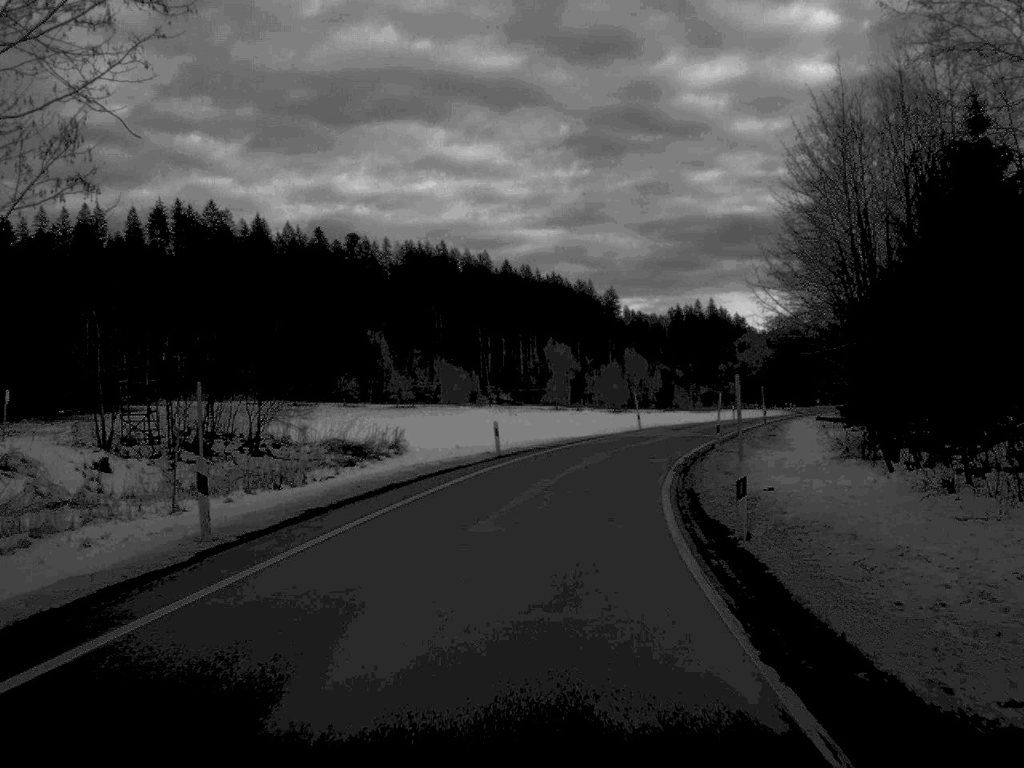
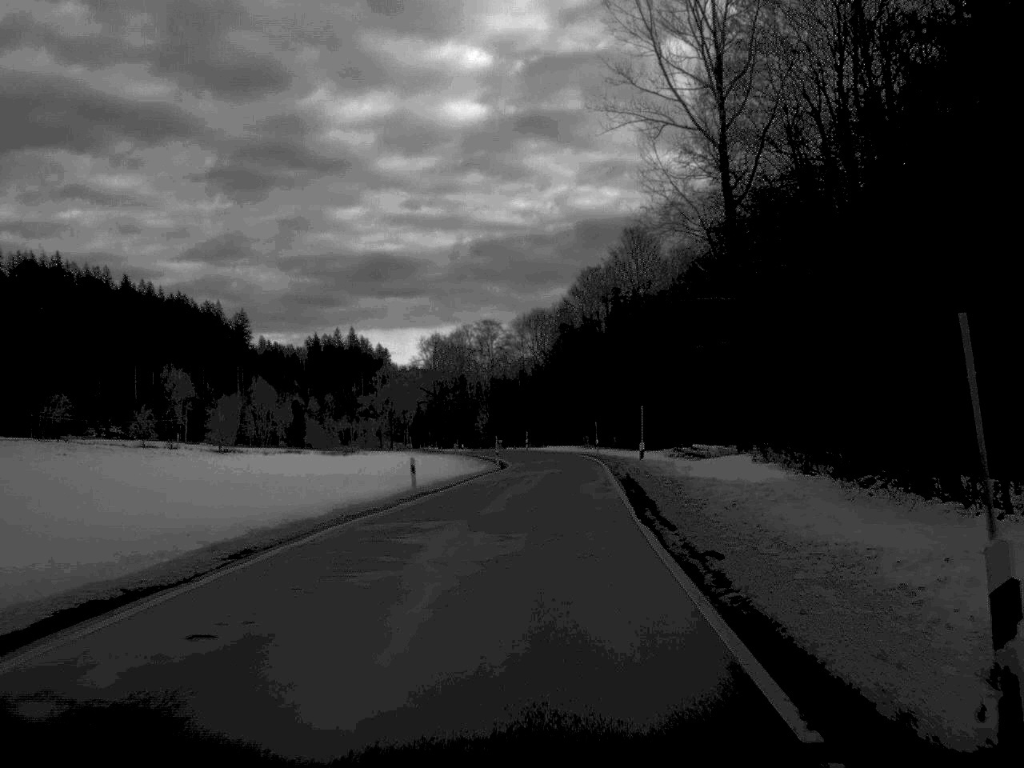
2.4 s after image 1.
(+8.7, +60.1) m; +16°
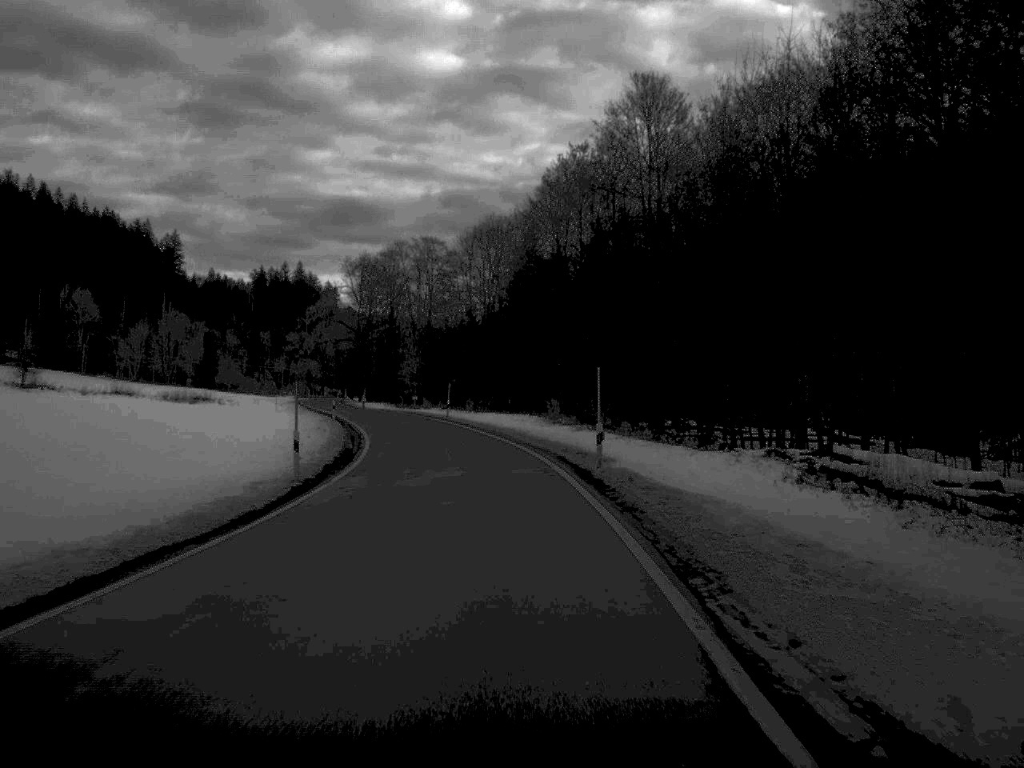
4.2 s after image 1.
(+1.9, +53.9) m; +1°
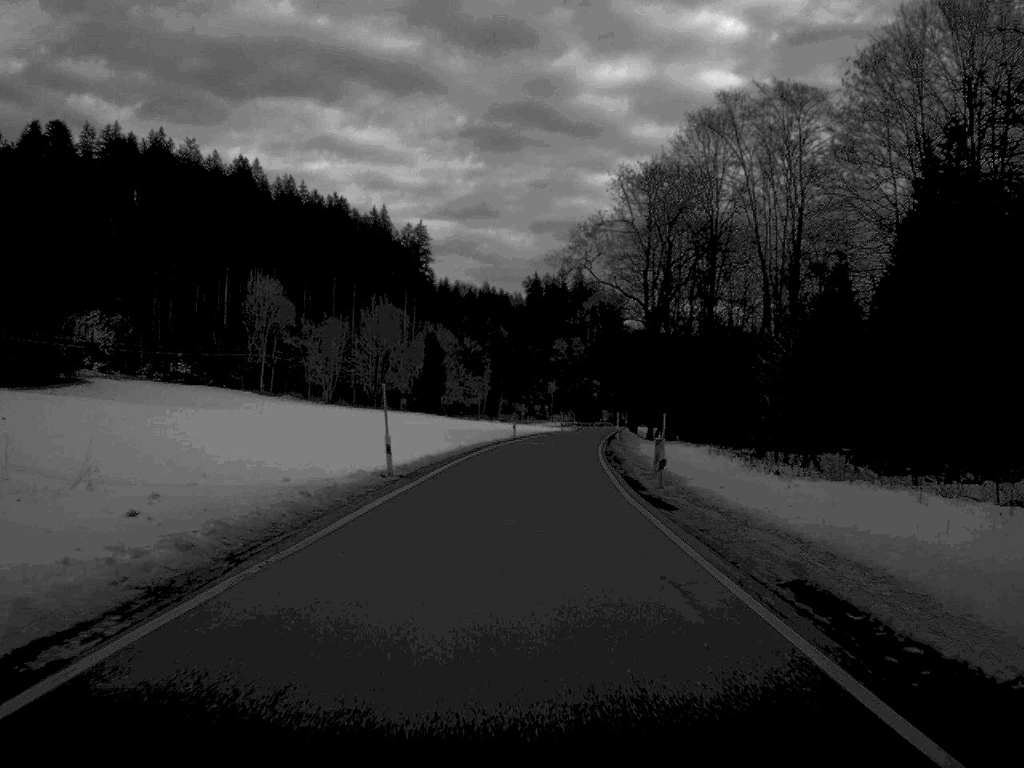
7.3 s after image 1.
(-12.0, +92.4) m; -13°
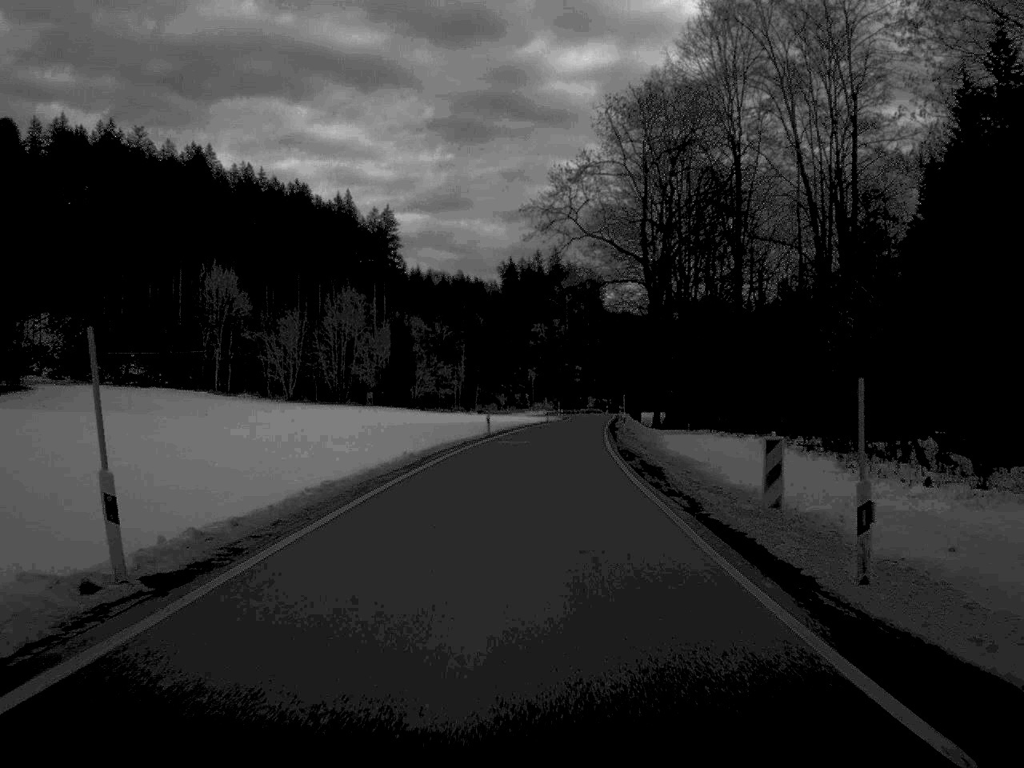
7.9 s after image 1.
(+0.1, +19.3) m; +1°
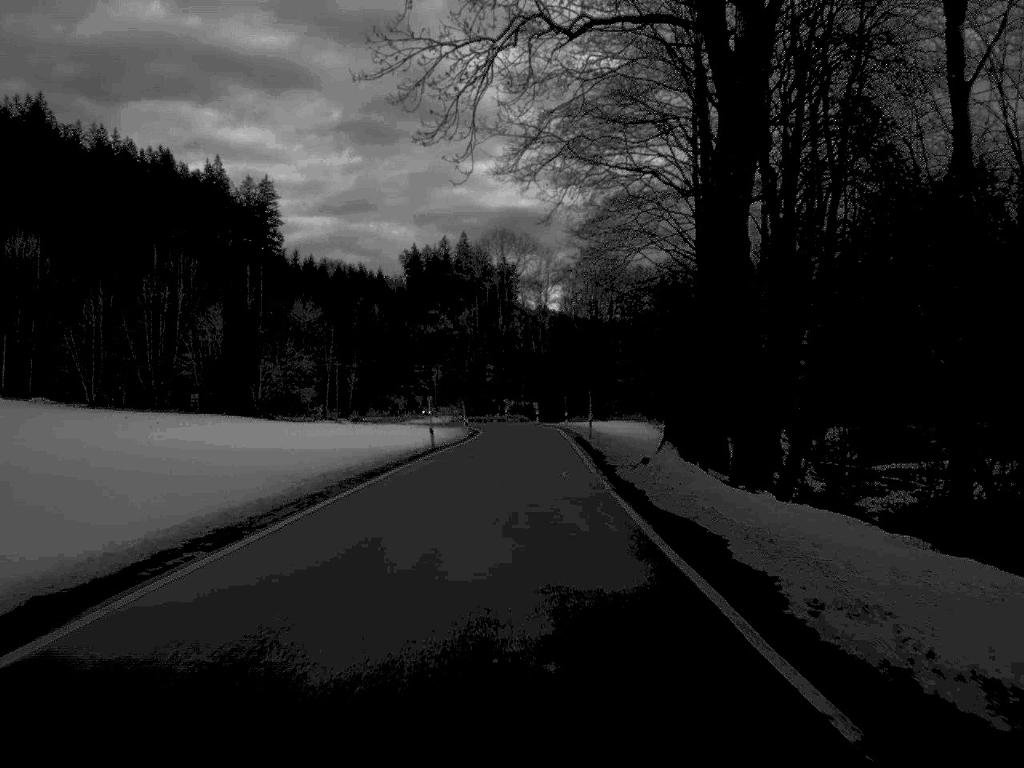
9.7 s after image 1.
(+2.0, +58.1) m; +4°
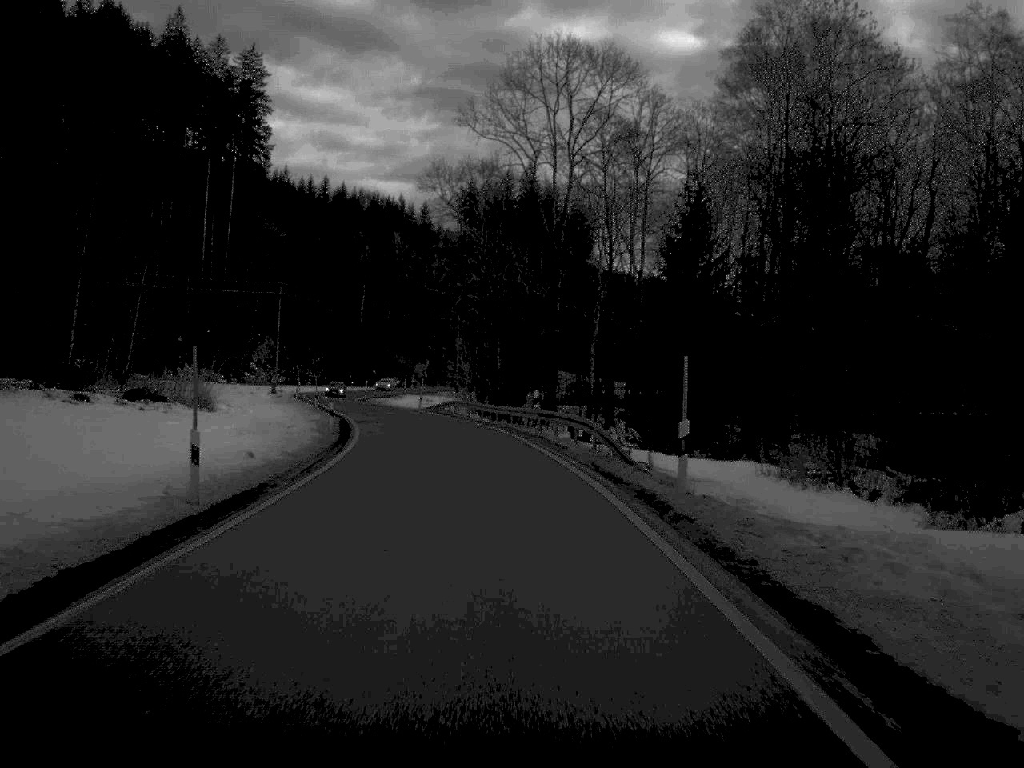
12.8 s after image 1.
(-0.5, +94.2) m; -4°
